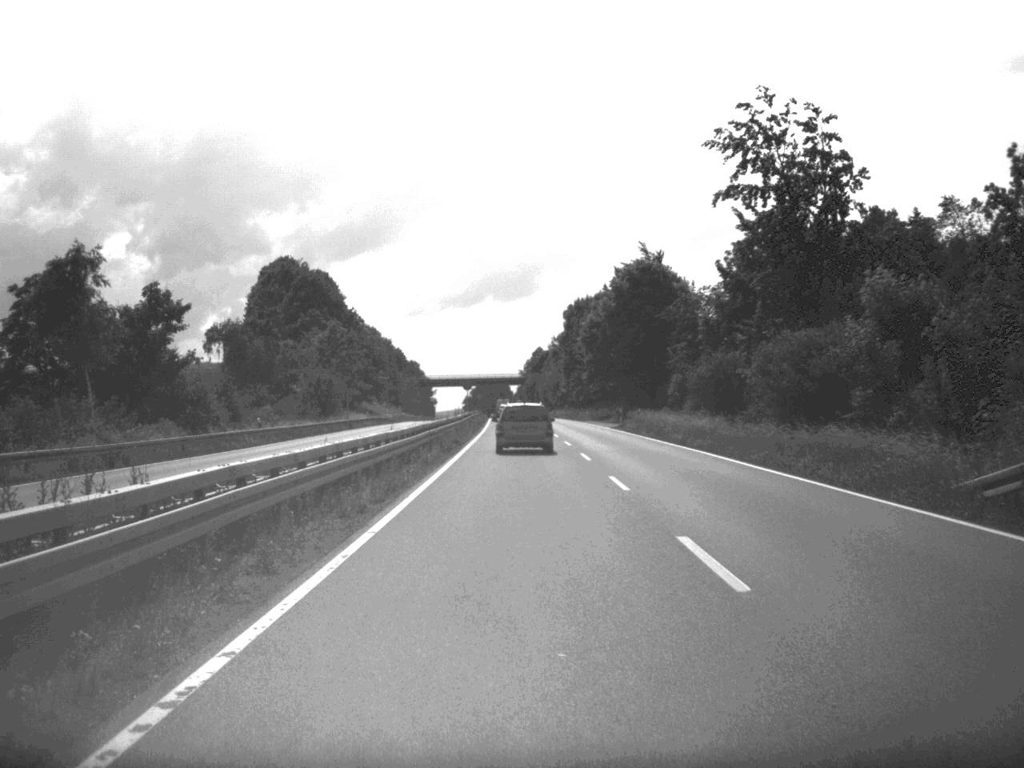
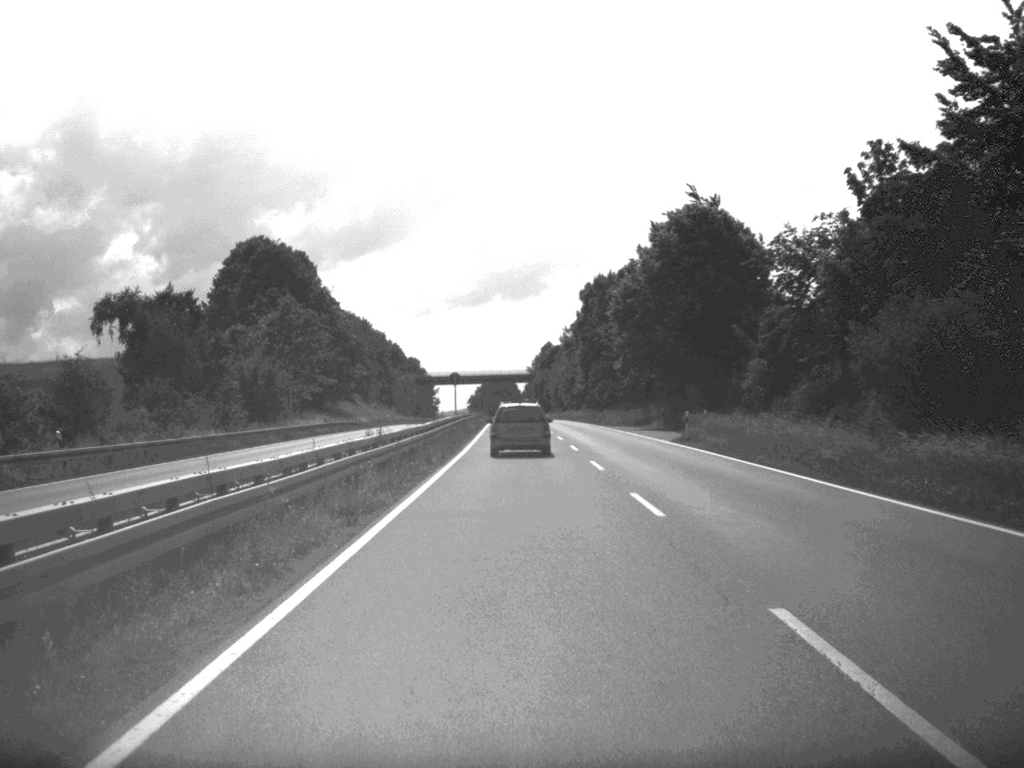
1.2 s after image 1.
(-0.1, +28.7) m; 0°
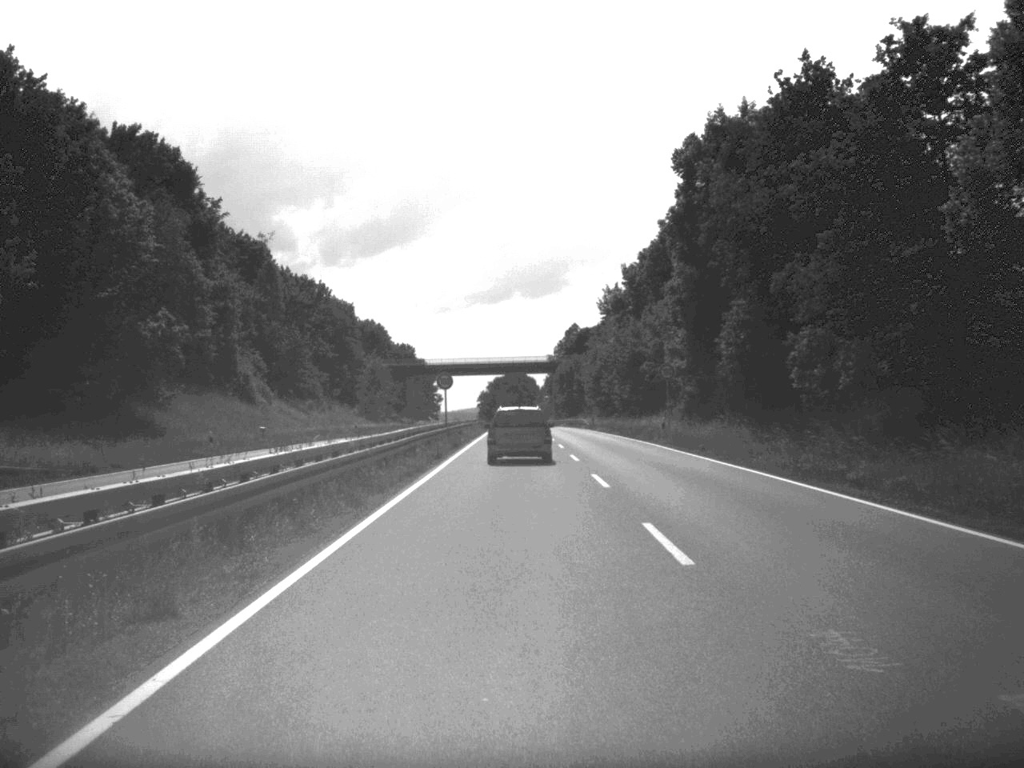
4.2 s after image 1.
(-0.5, +75.6) m; -1°
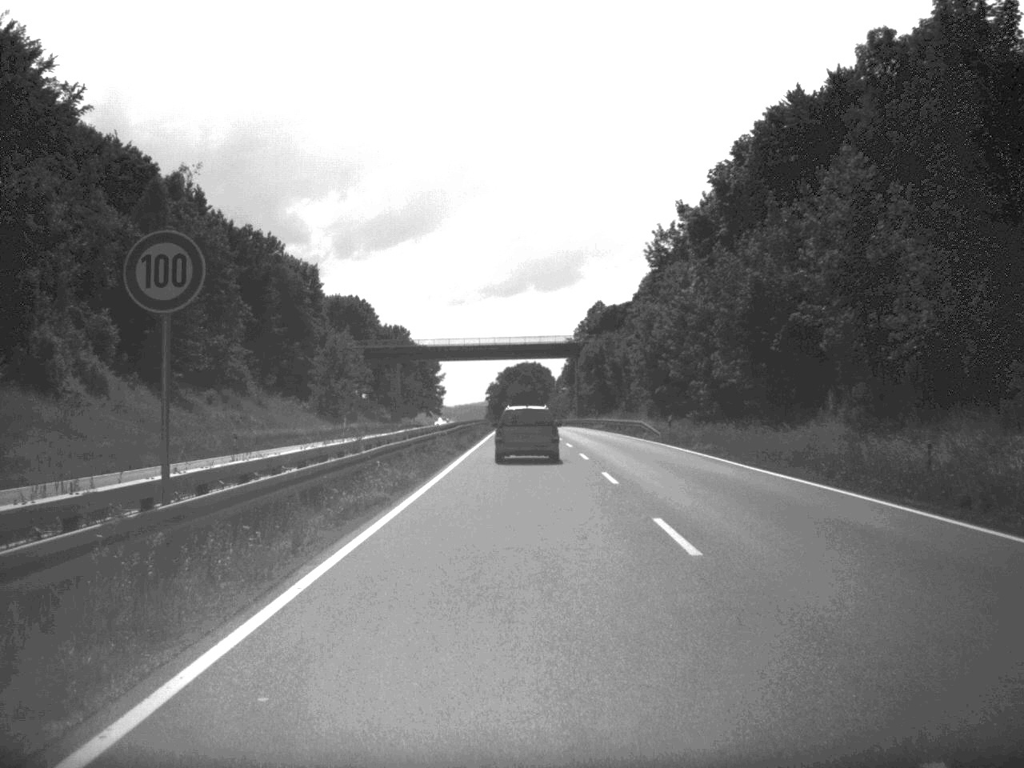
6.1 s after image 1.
(-0.3, +46.4) m; -1°
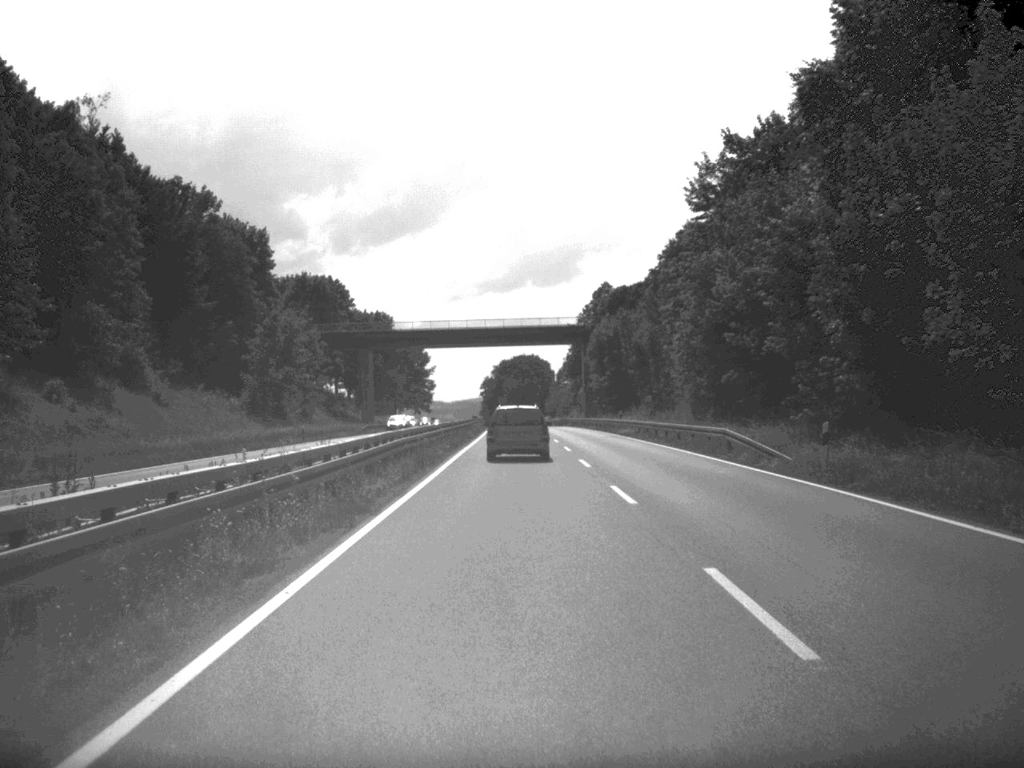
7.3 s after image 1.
(0.0, +28.7) m; 0°
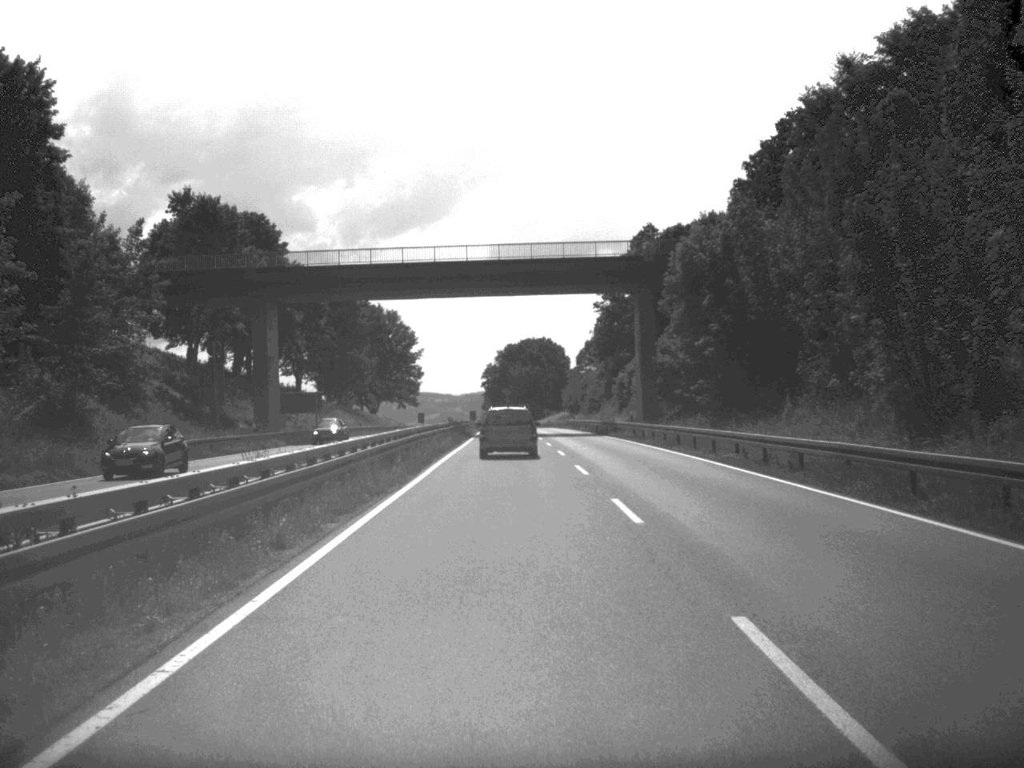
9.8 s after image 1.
(-0.3, +61.8) m; 0°
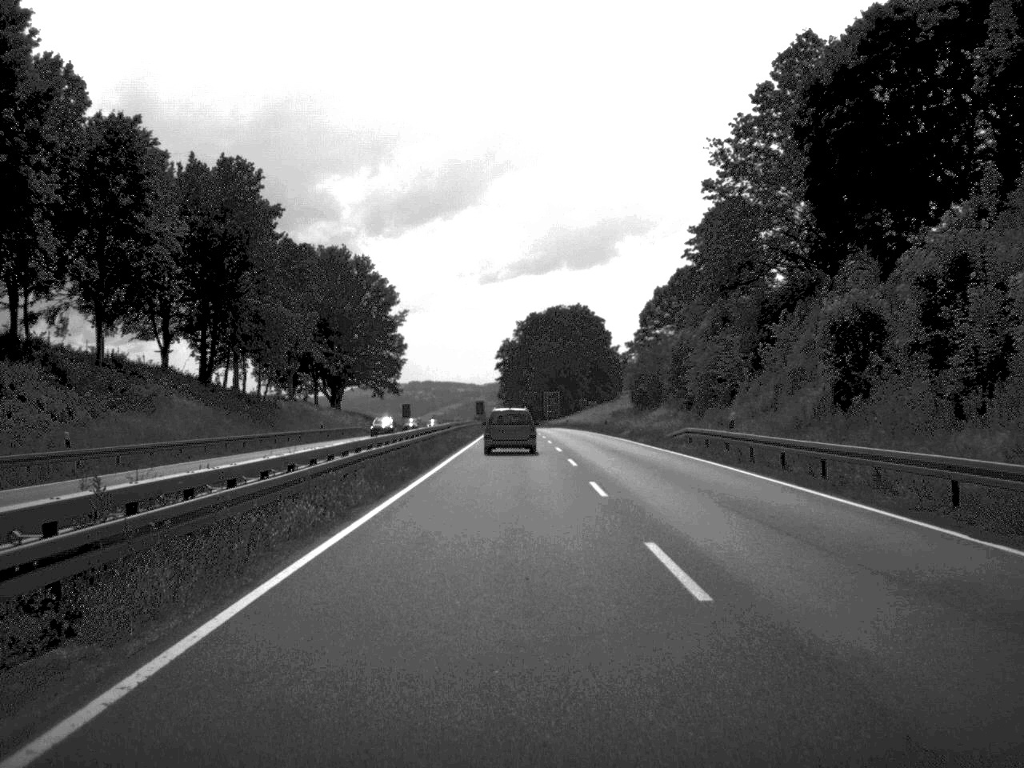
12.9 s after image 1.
(-1.0, +77.4) m; -1°
